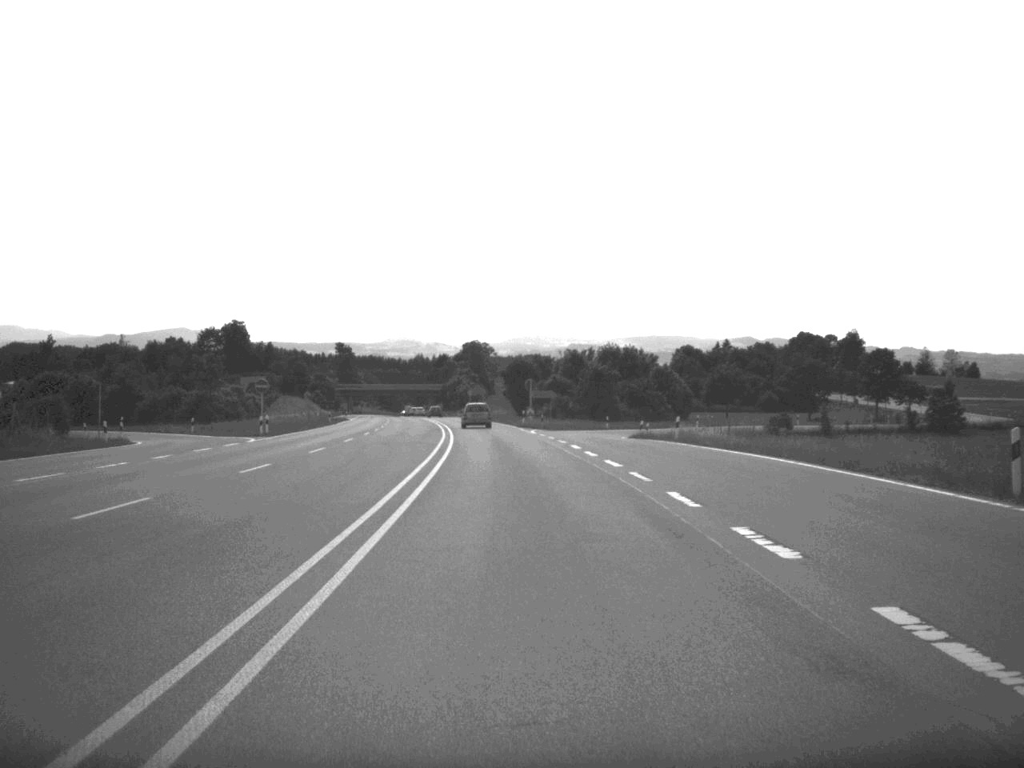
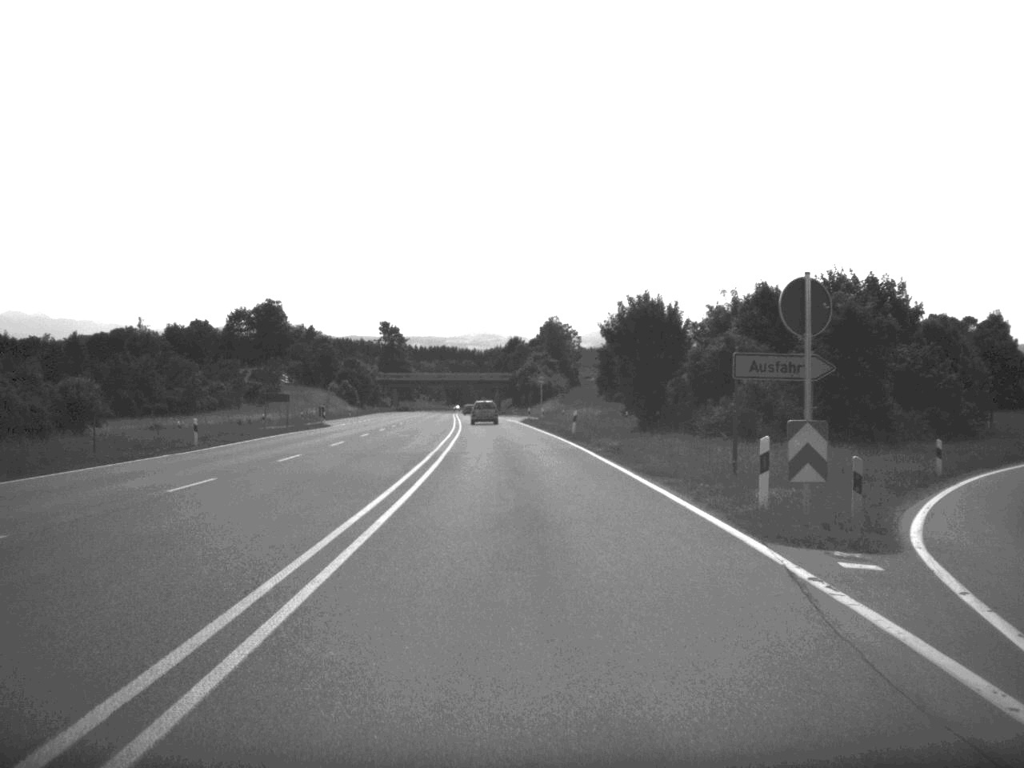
(-2.1, +65.5) m; -4°
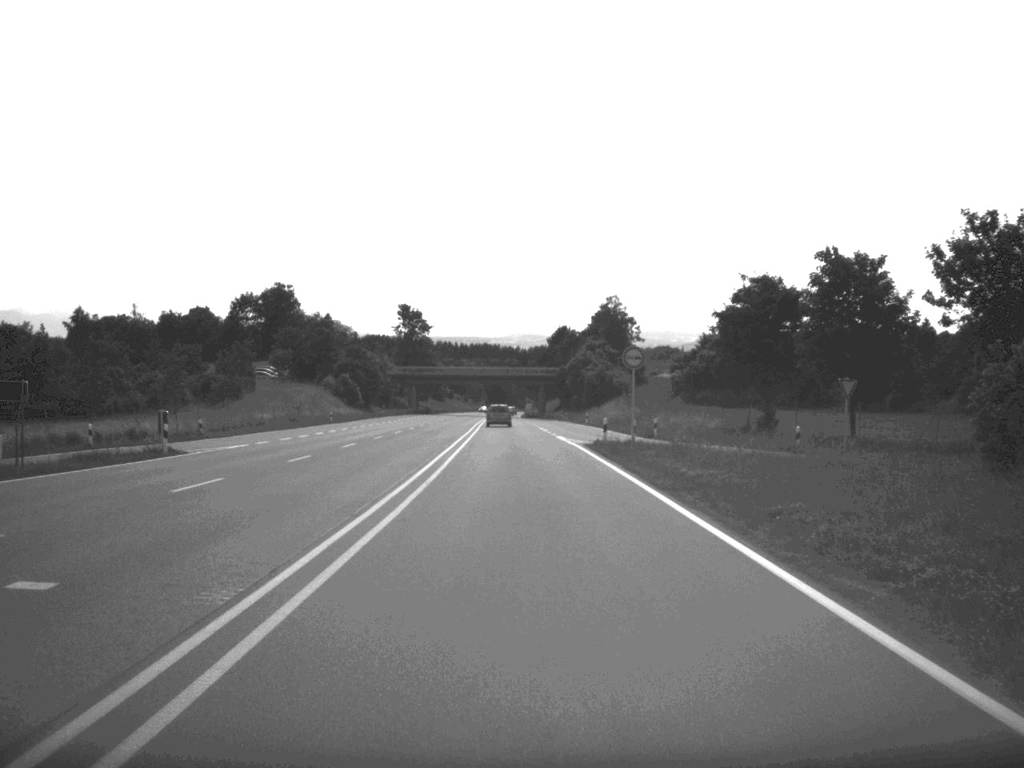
(-0.9, +47.4) m; -2°
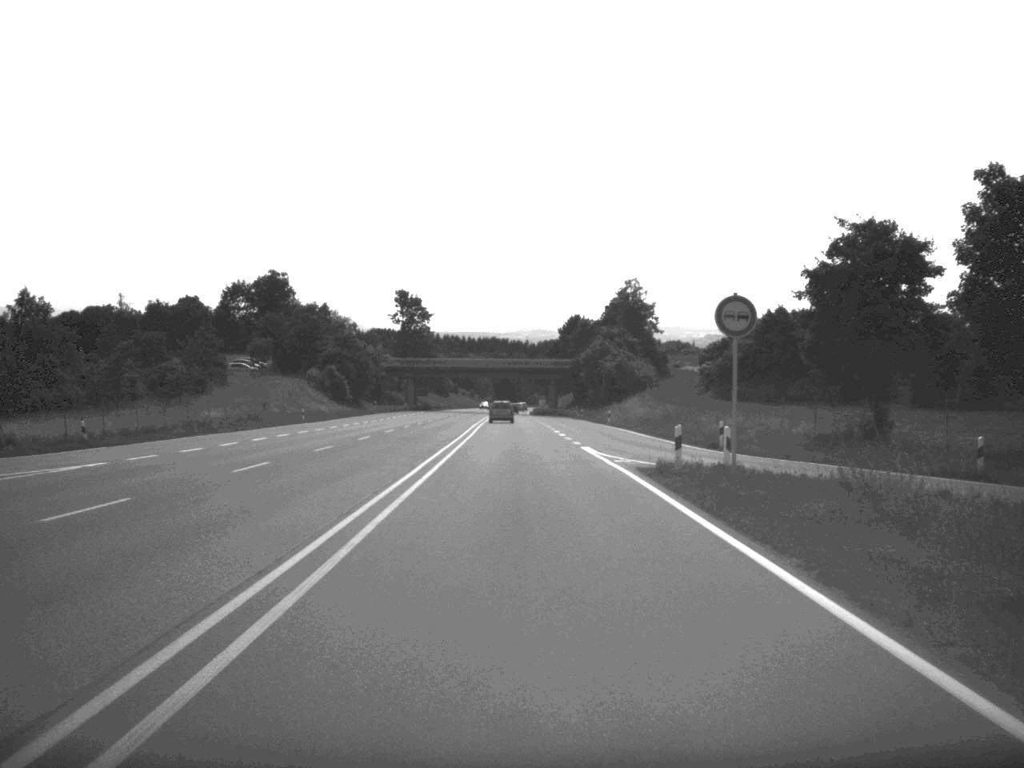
(-0.1, +18.6) m; 0°
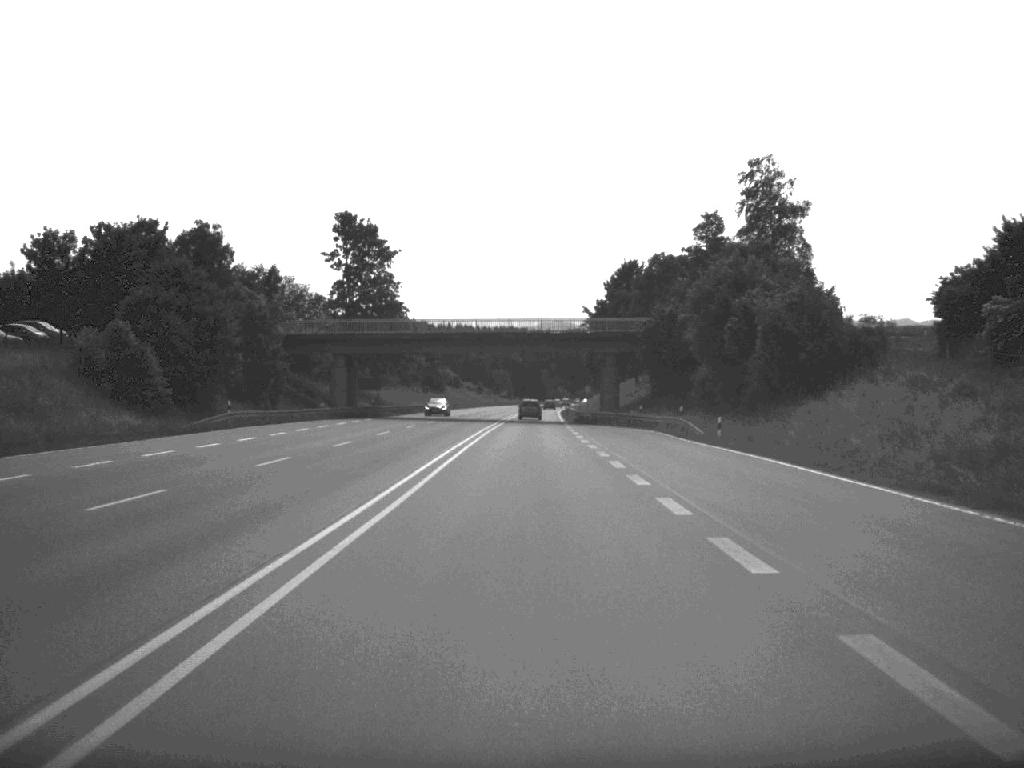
(-0.8, +80.3) m; -1°
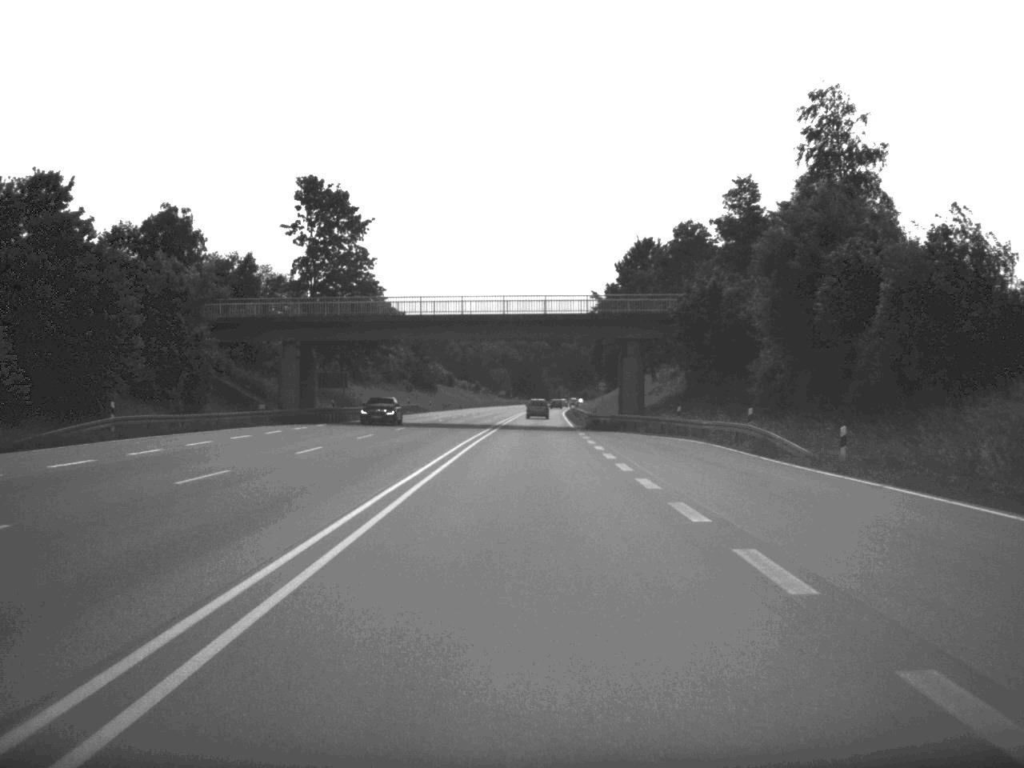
(0.0, +19.0) m; 0°
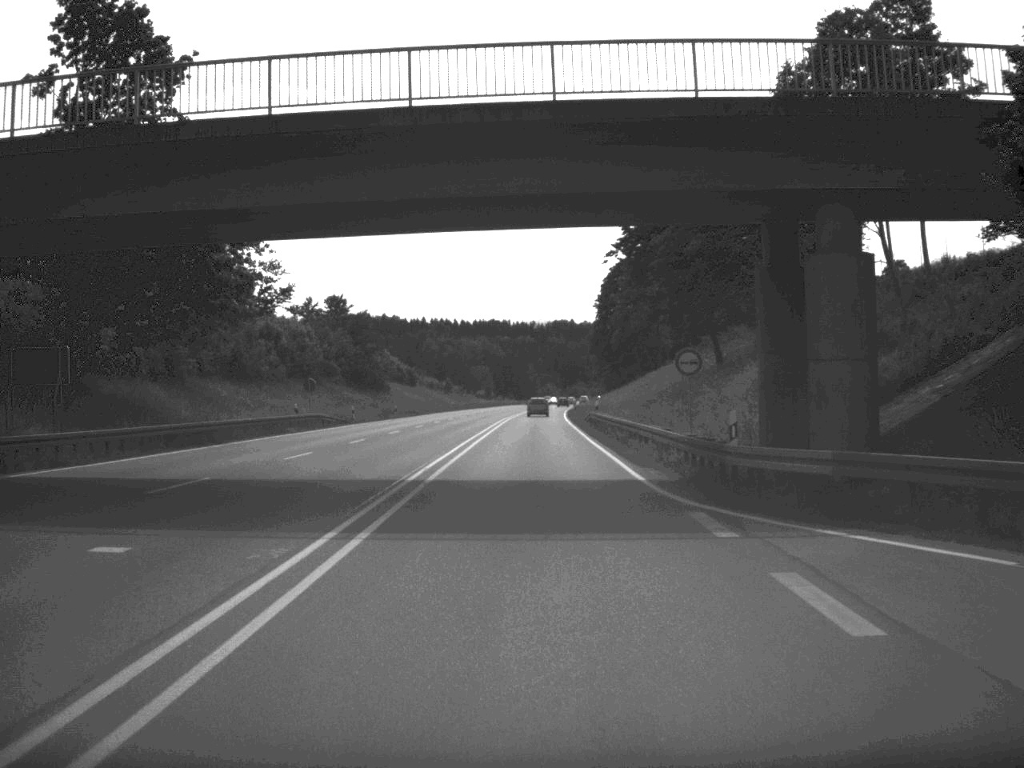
(+0.2, +48.9) m; +1°
